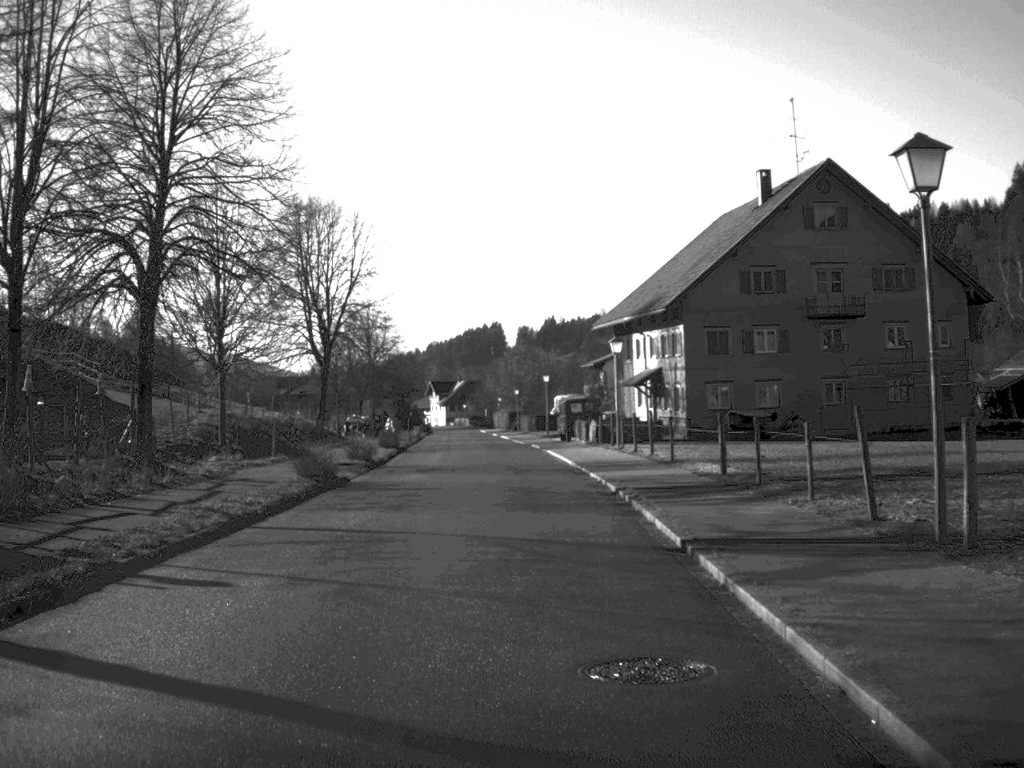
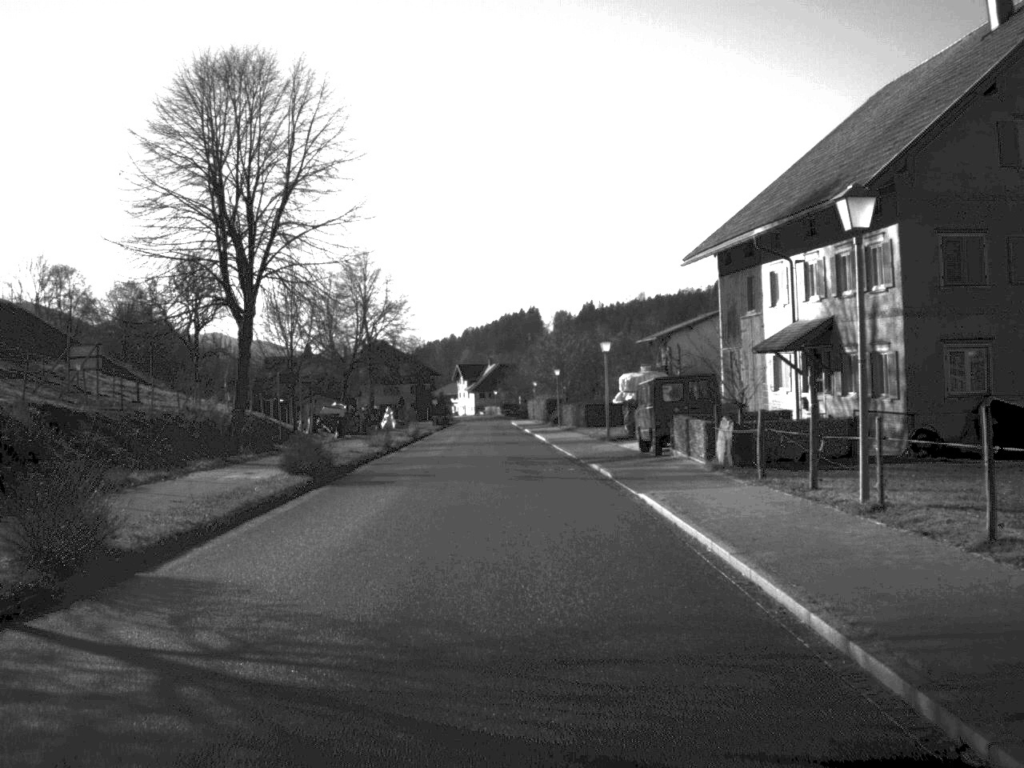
(-0.4, +28.7) m; -2°
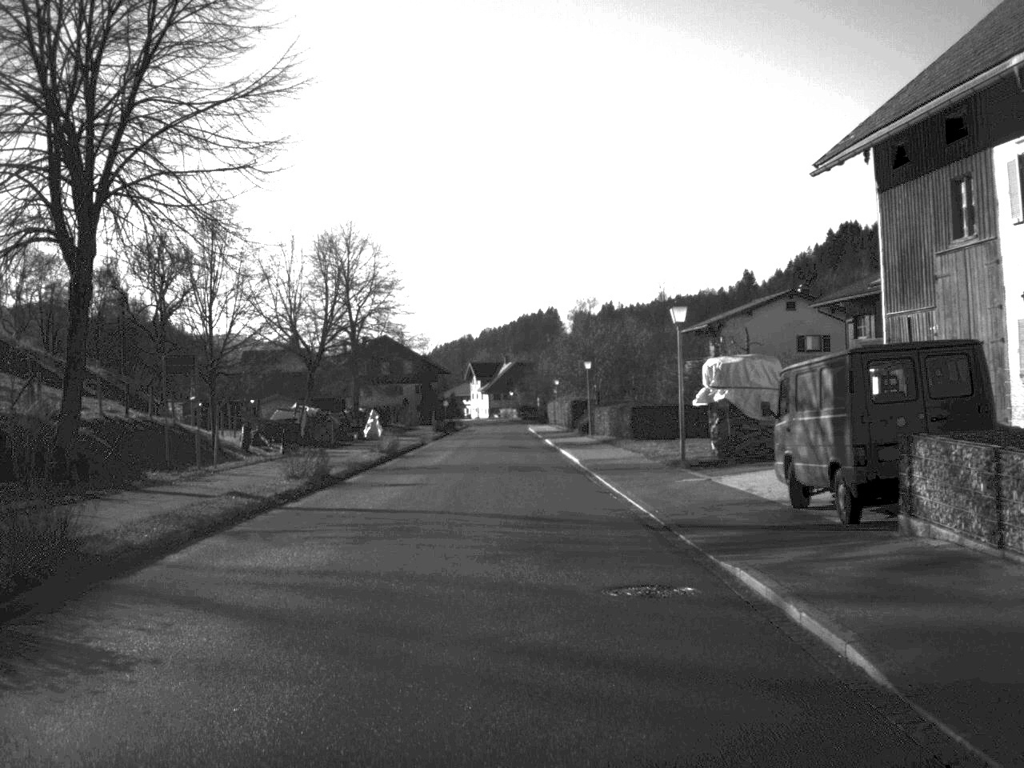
(-0.1, +18.7) m; -1°
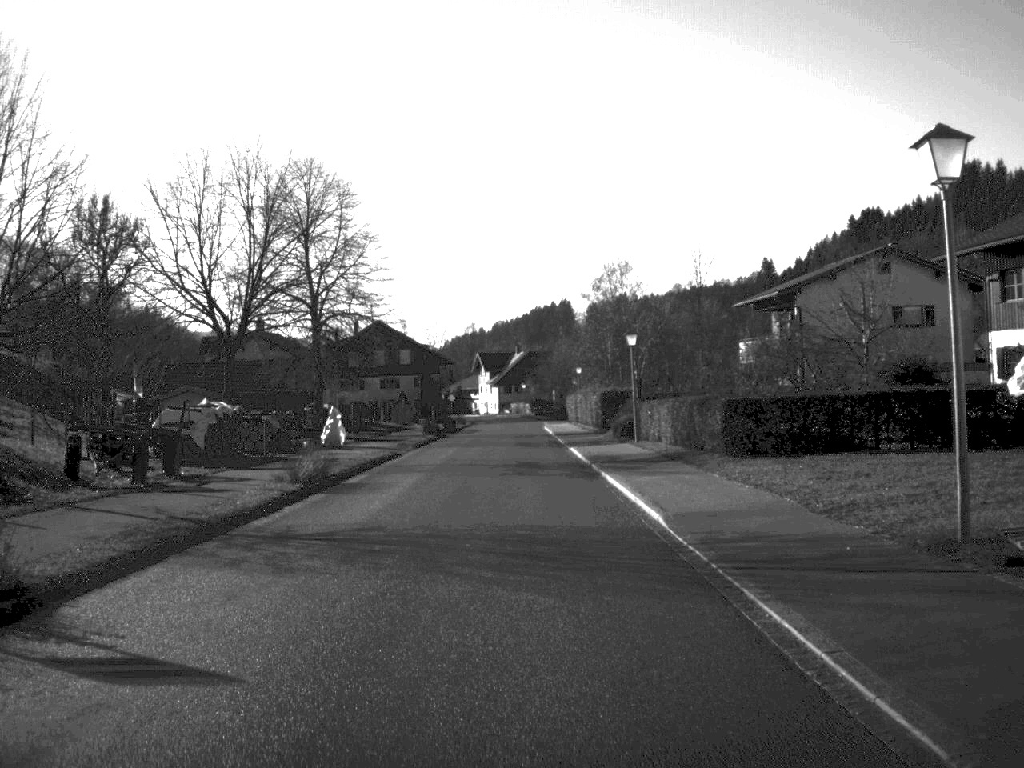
(-0.1, +19.0) m; -1°
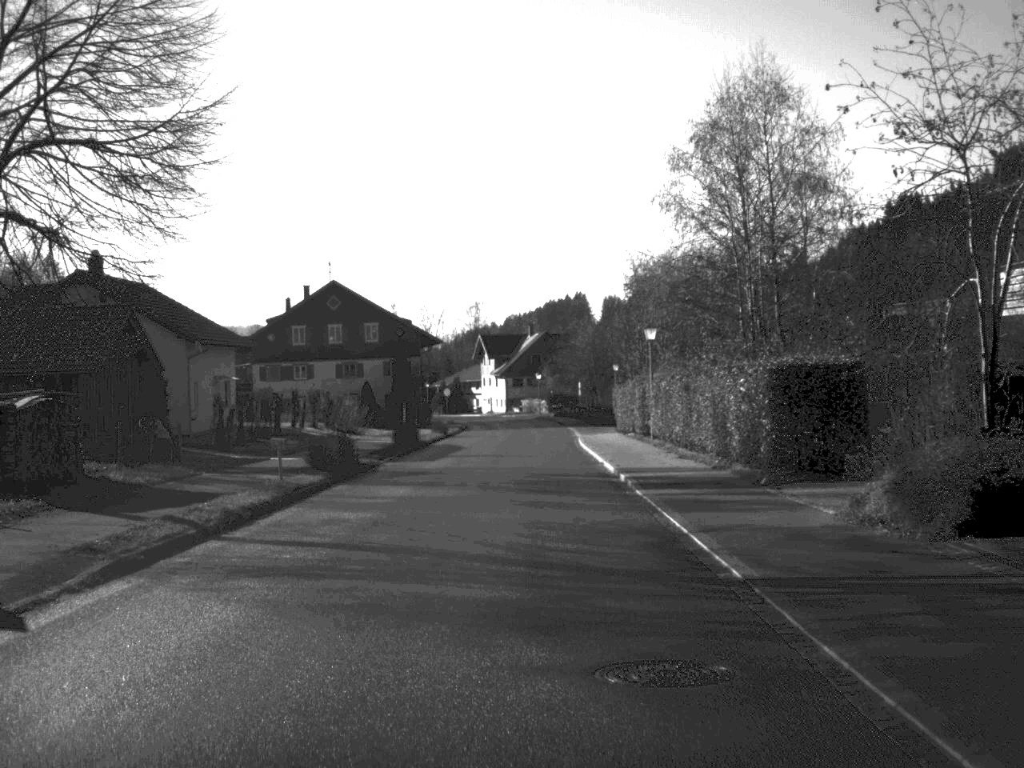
(-0.3, +39.5) m; -1°
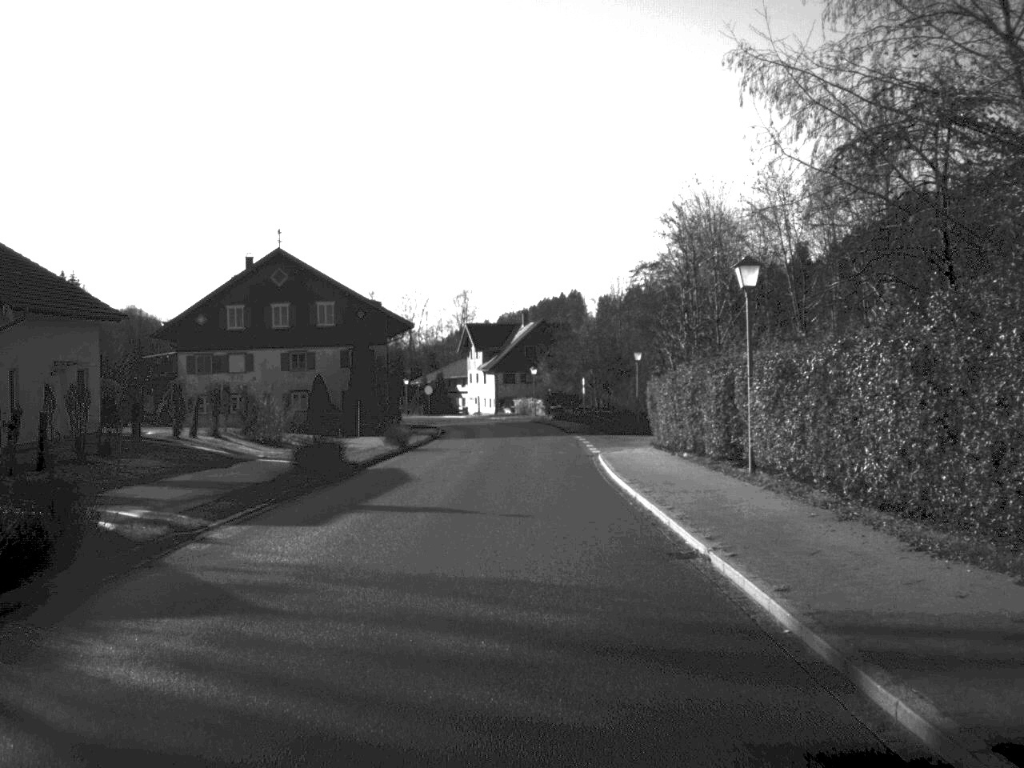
(0.0, +19.1) m; 0°
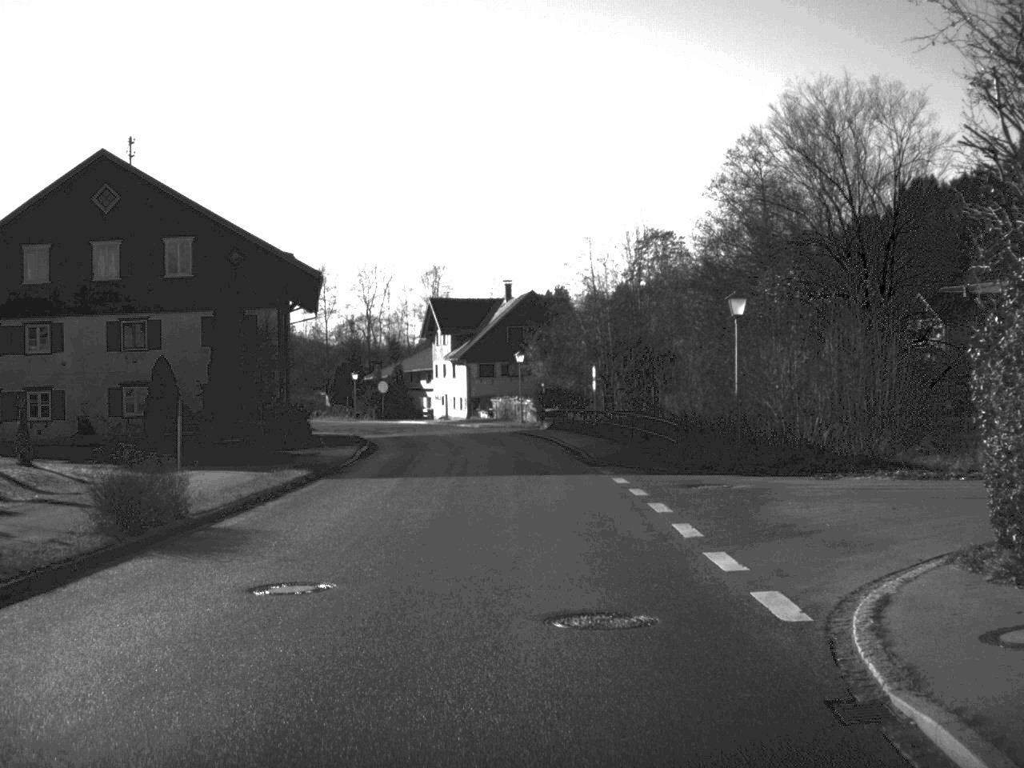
(+0.1, +30.2) m; +1°
